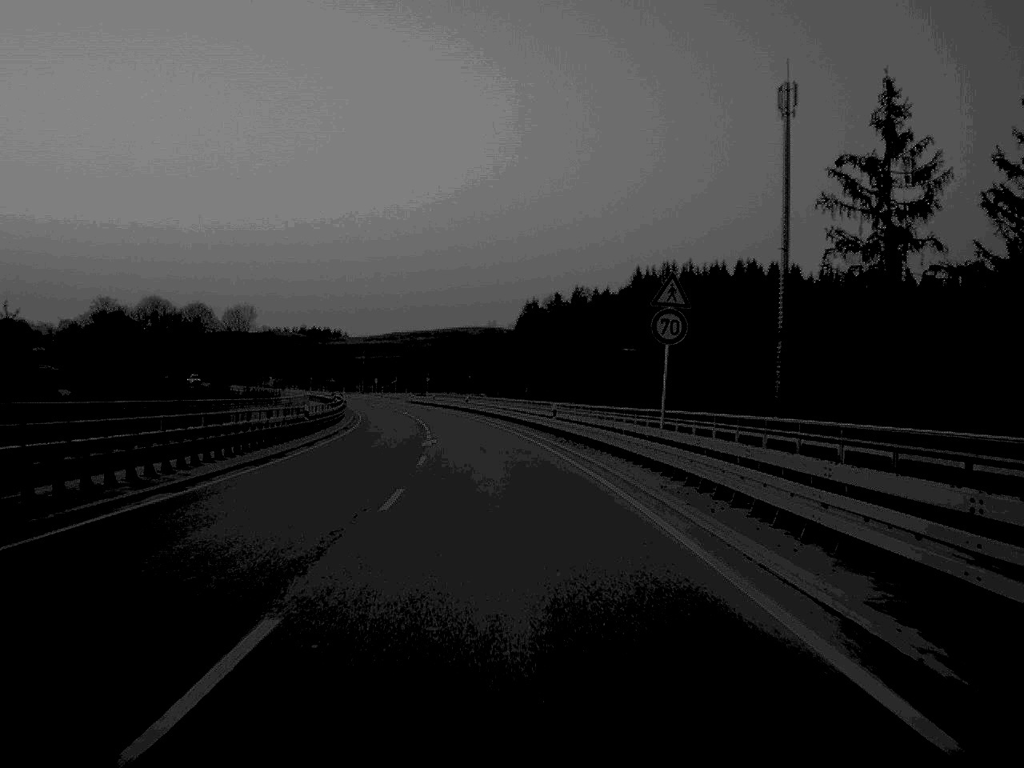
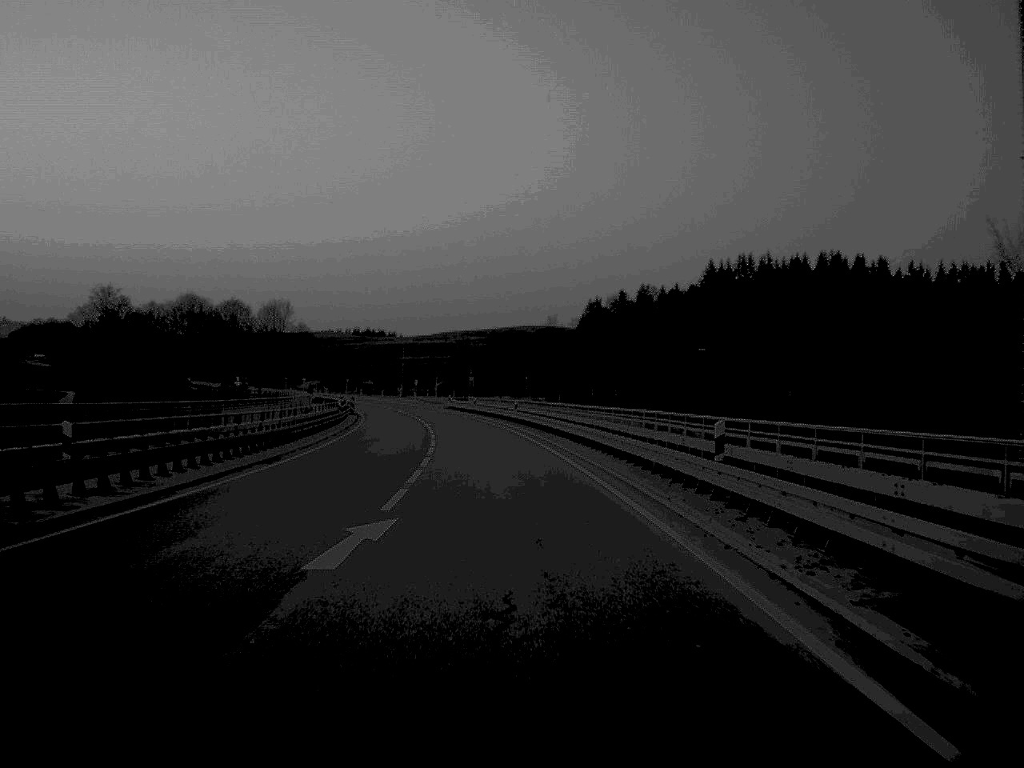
(-0.7, +30.0) m; -3°
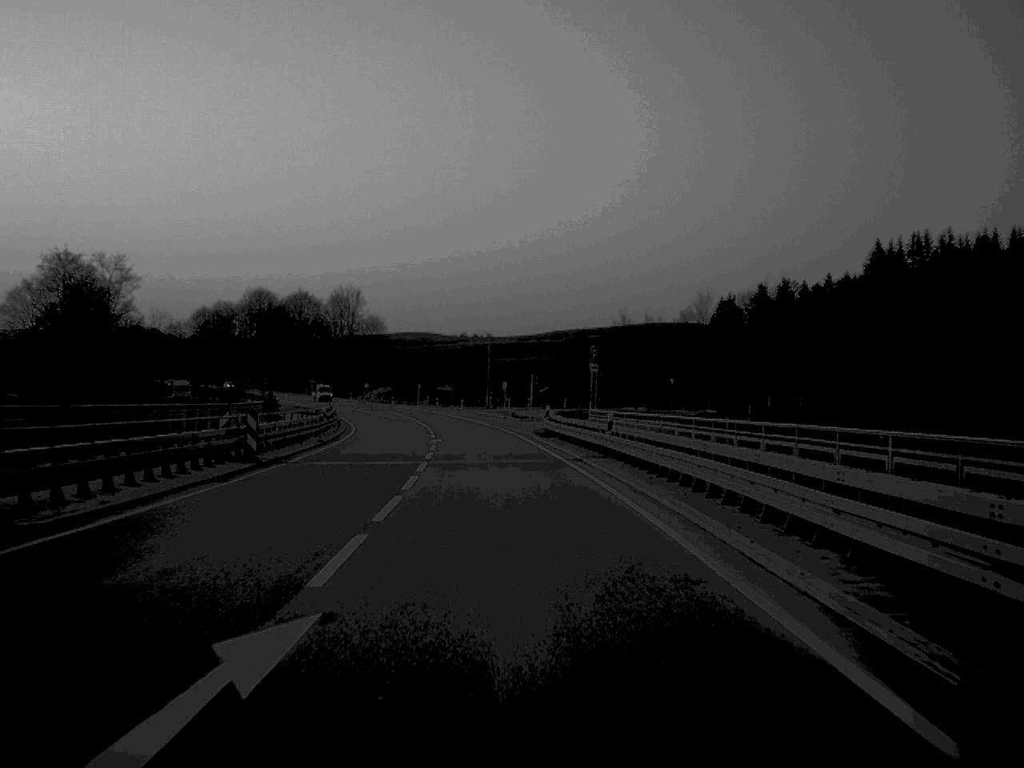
(-2.7, +61.4) m; -5°
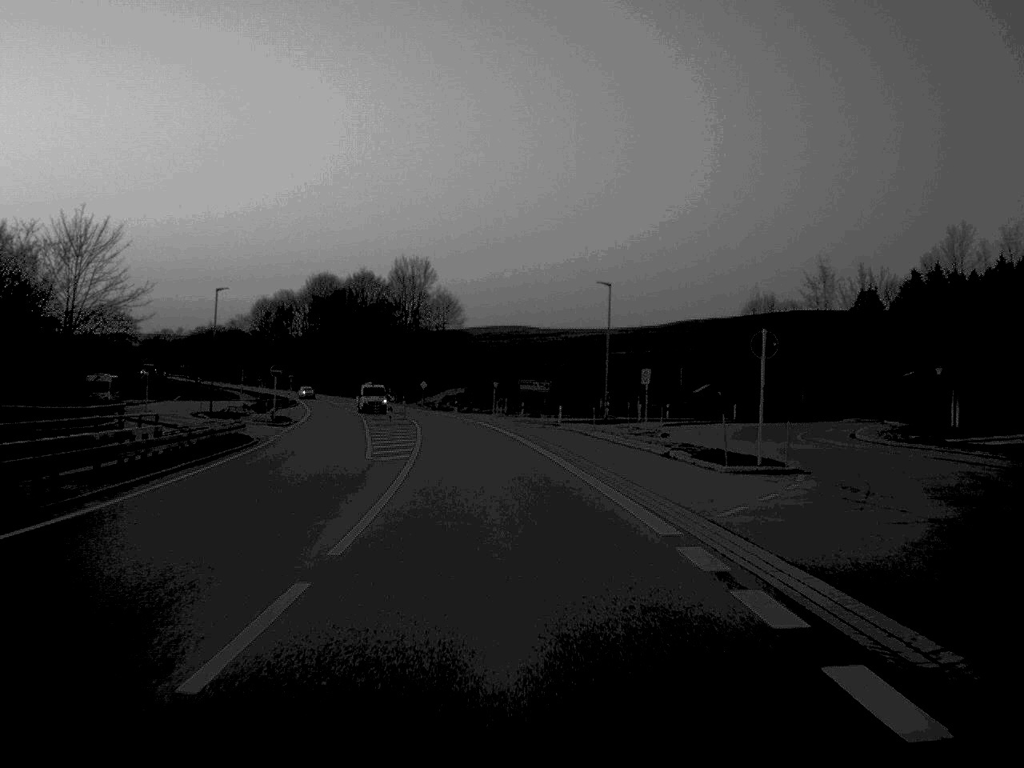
(-2.3, +58.0) m; -5°
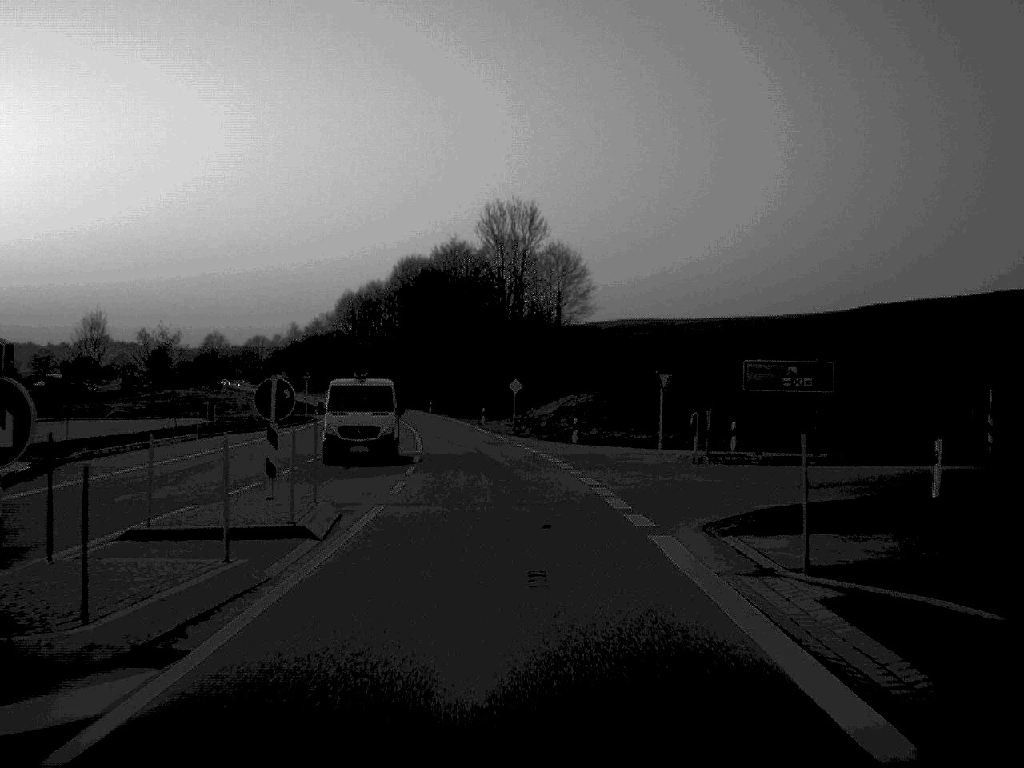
(-2.8, +60.1) m; -6°
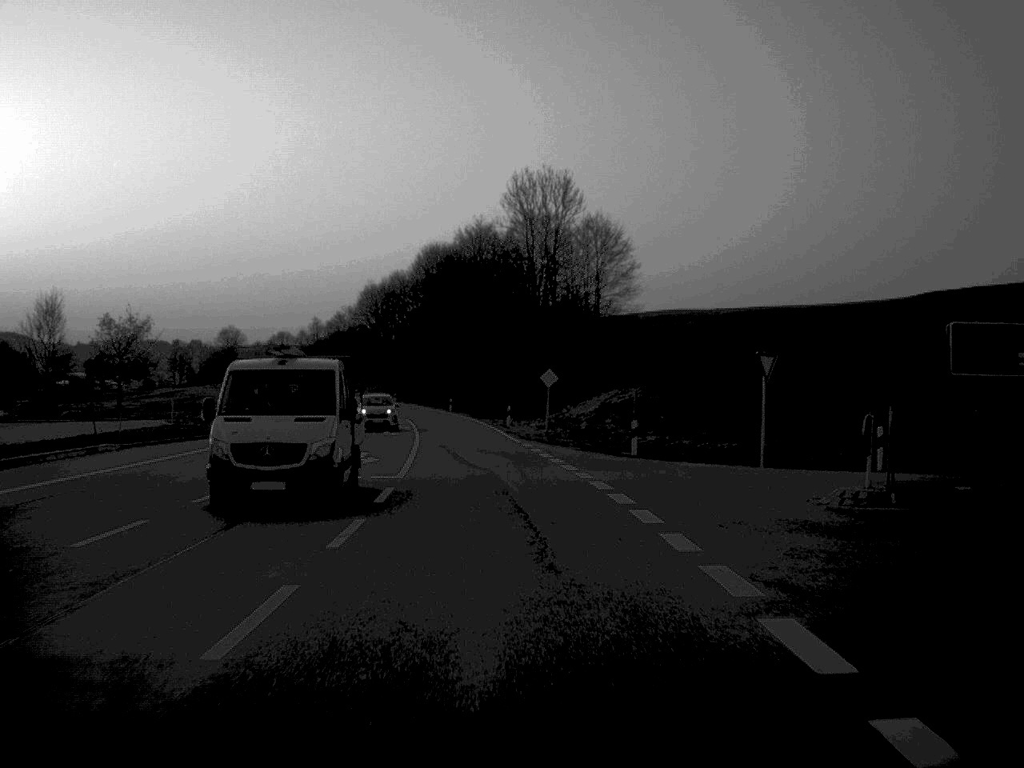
(-0.2, +14.8) m; -1°
